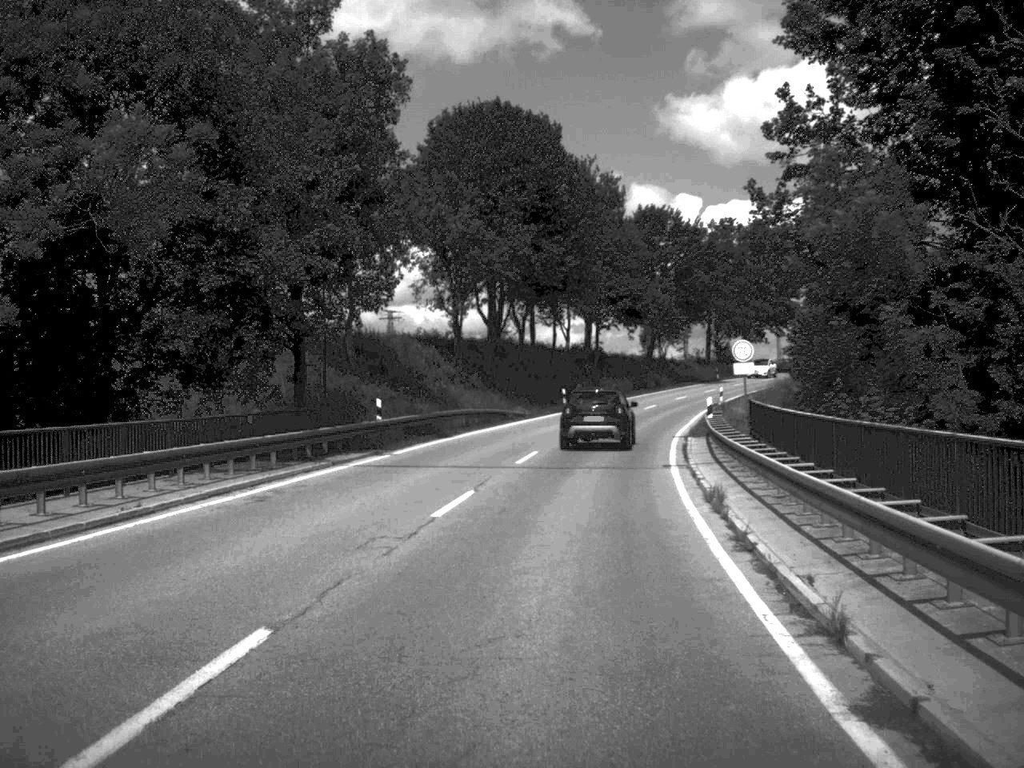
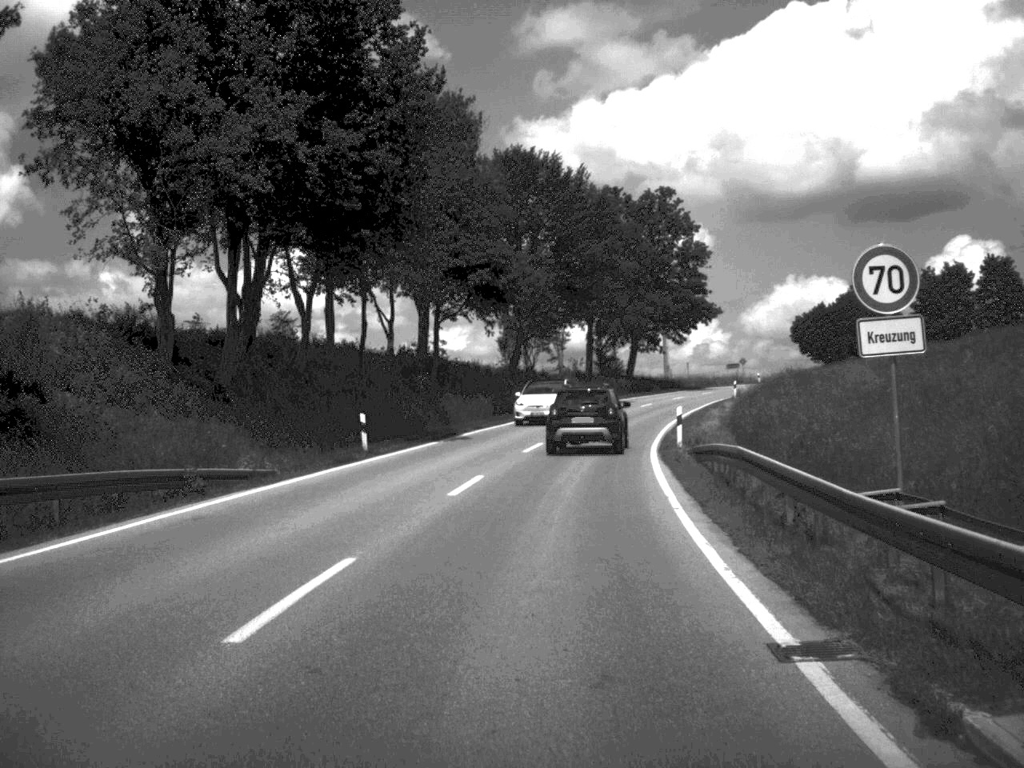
(+2.0, +31.6) m; +7°
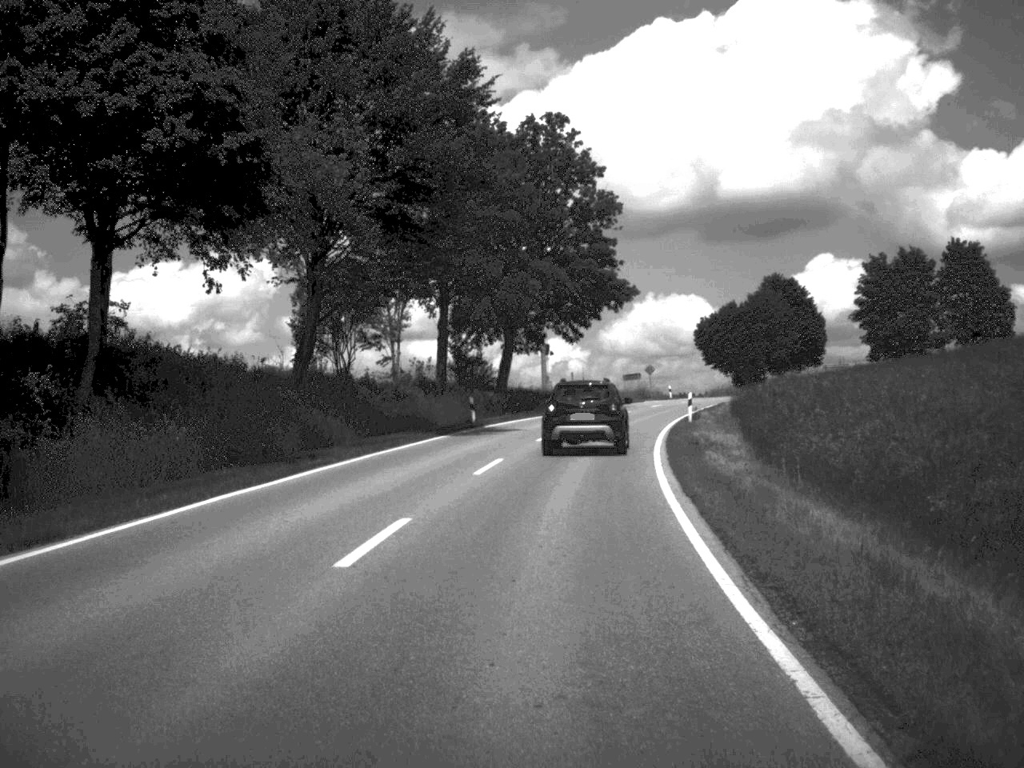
(+1.7, +31.9) m; +6°
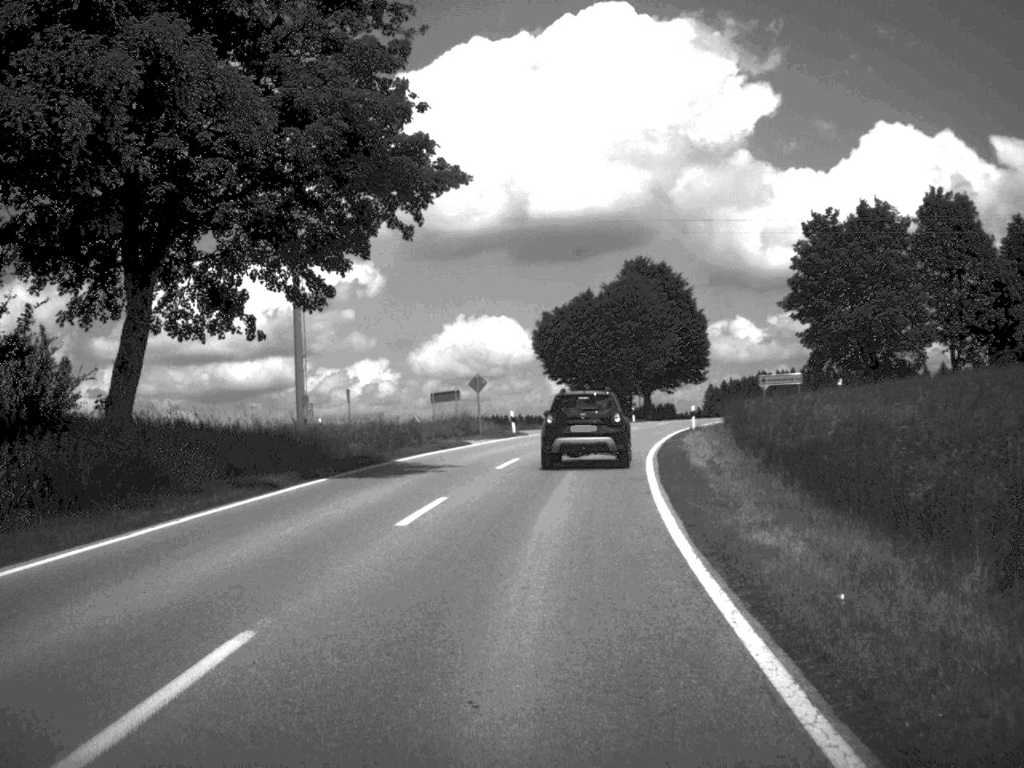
(+3.0, +41.2) m; +8°
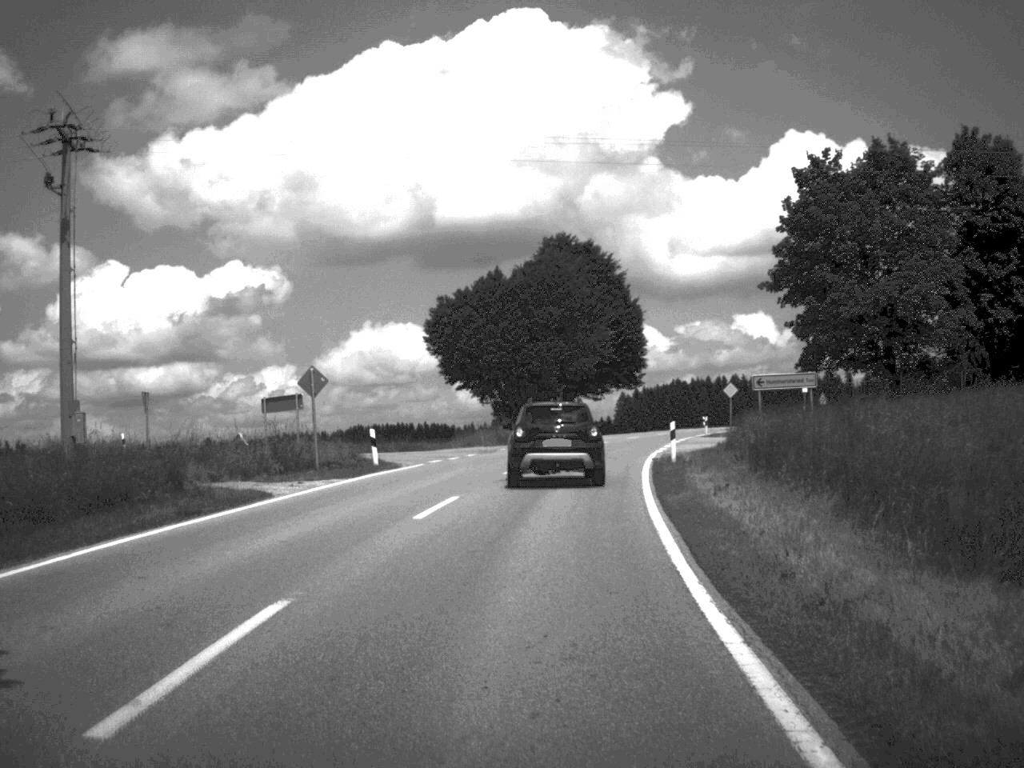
(+0.8, +21.4) m; +4°
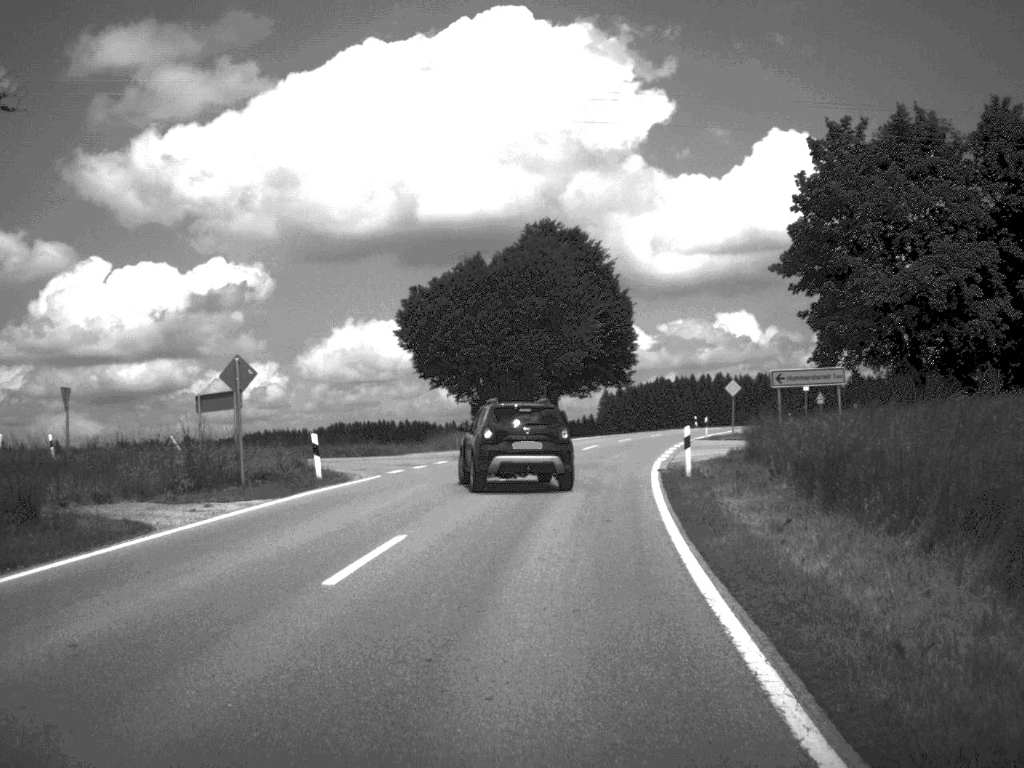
(0.0, +6.4) m; +1°
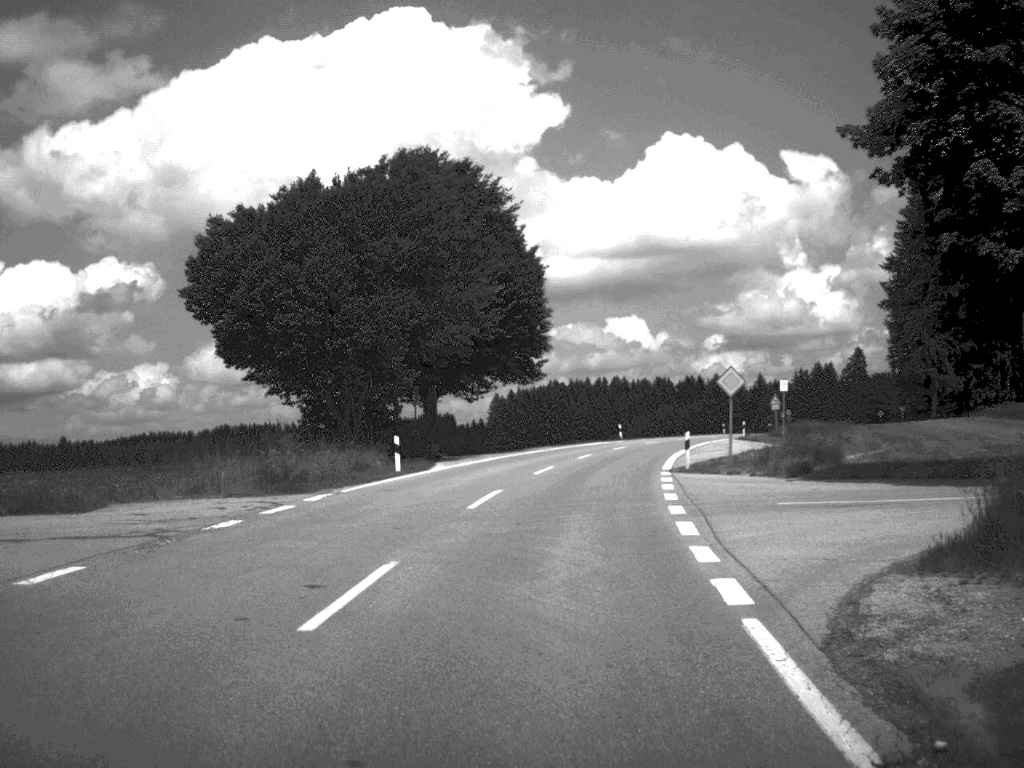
(+0.9, +25.0) m; +5°
